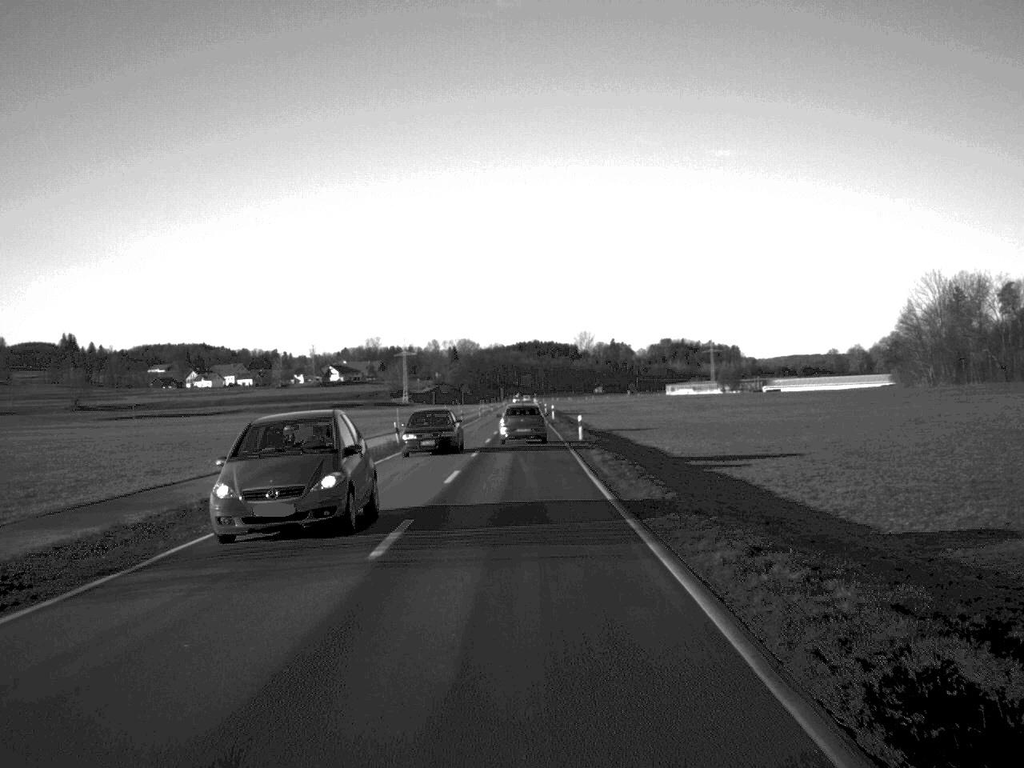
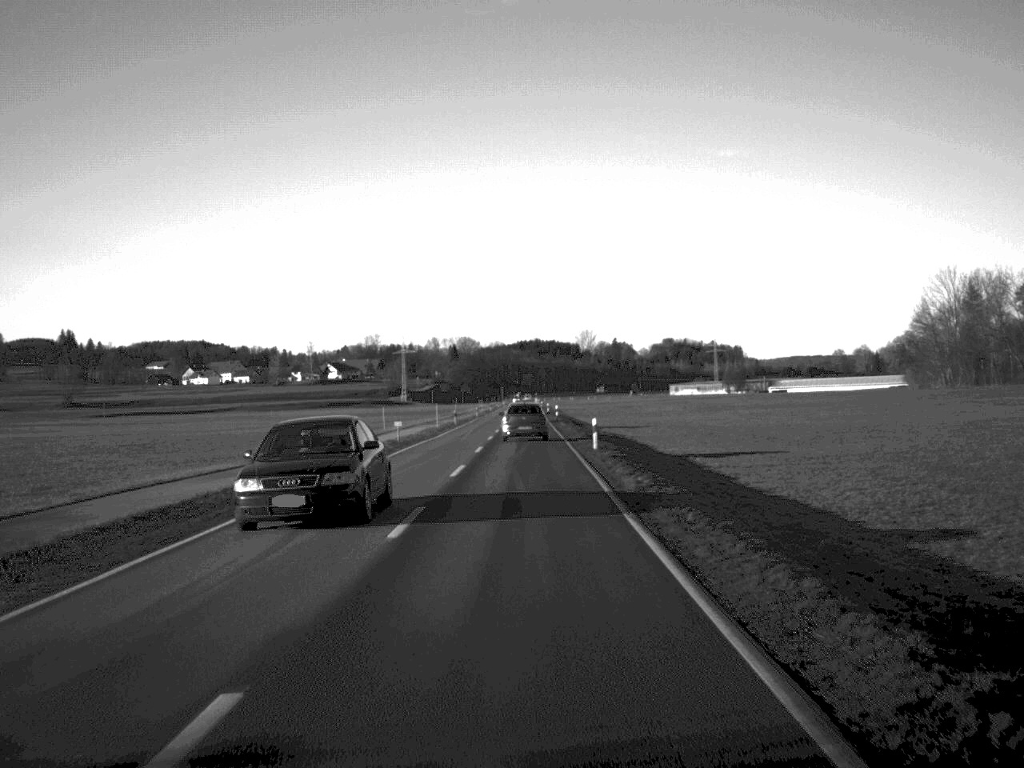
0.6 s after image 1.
(0.0, +10.4) m; 0°
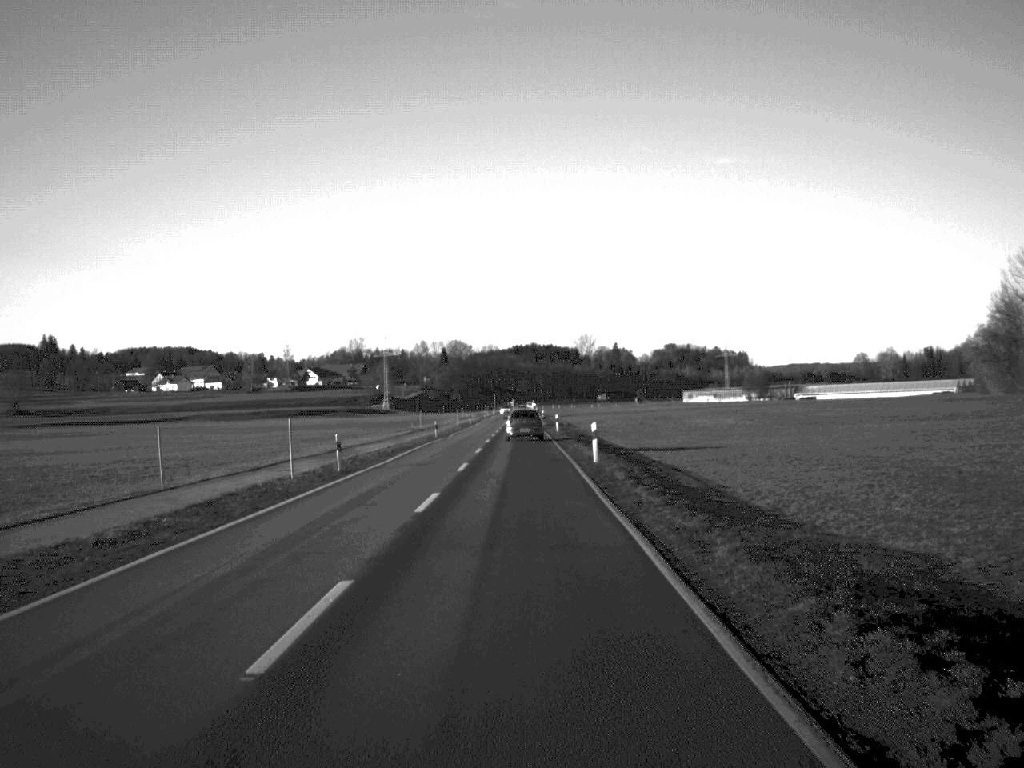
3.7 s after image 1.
(+0.1, +54.6) m; 0°
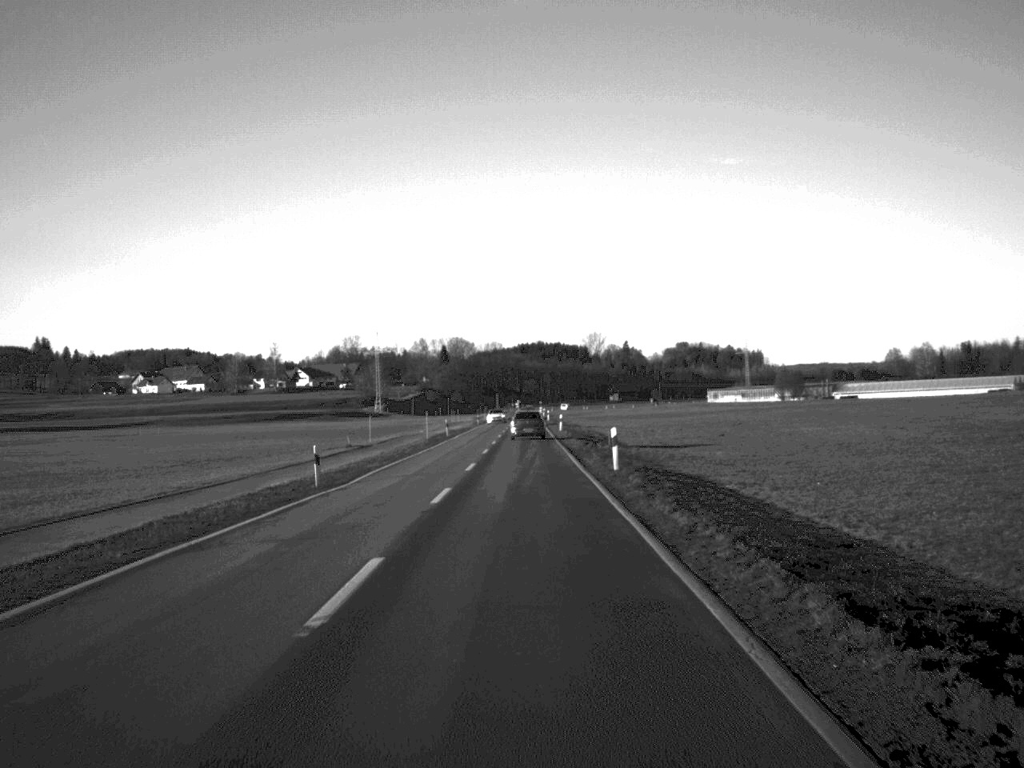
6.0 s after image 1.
(-0.2, +46.3) m; 0°
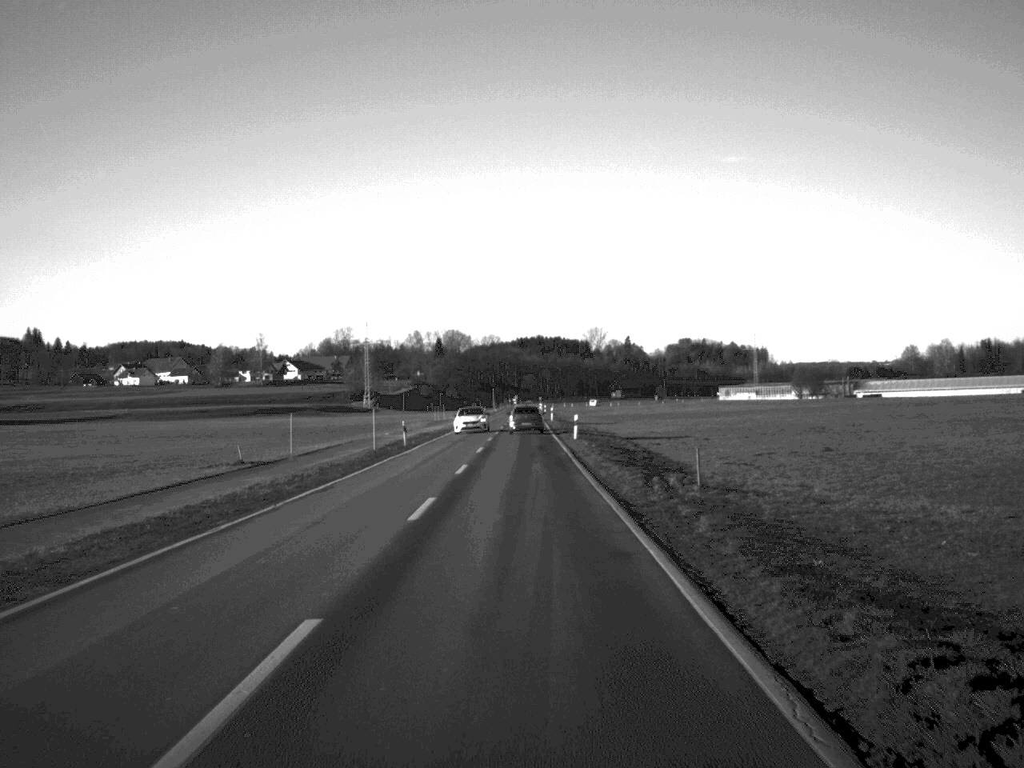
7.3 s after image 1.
(0.0, +27.3) m; 0°
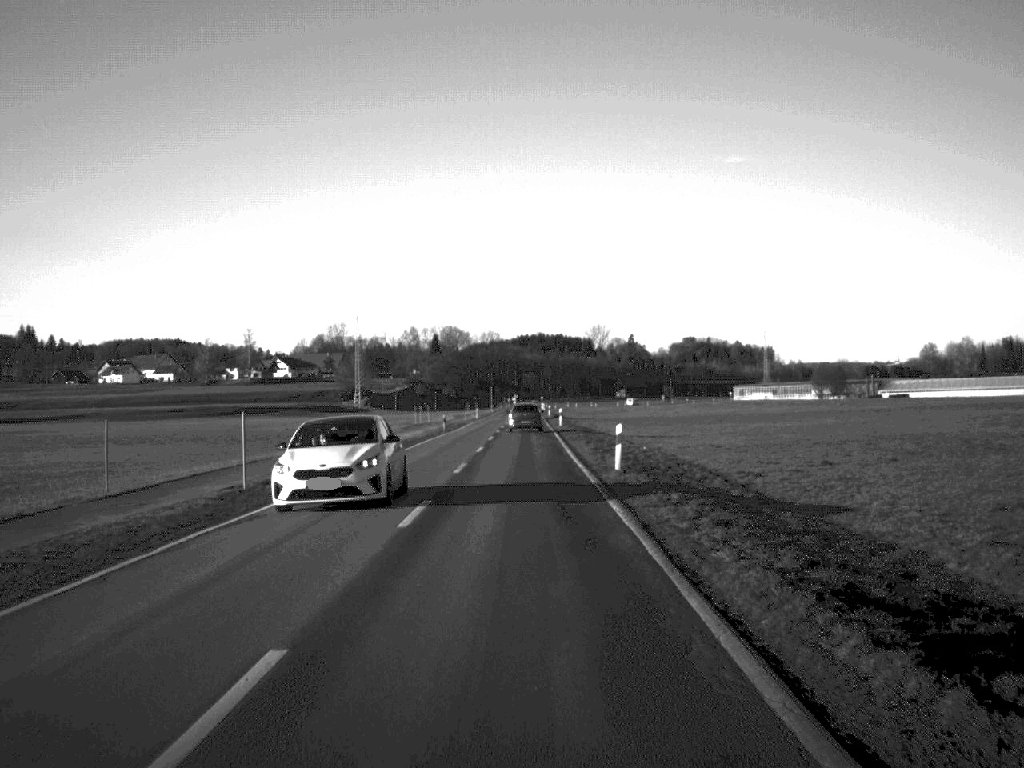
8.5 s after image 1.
(0.0, +25.0) m; 0°
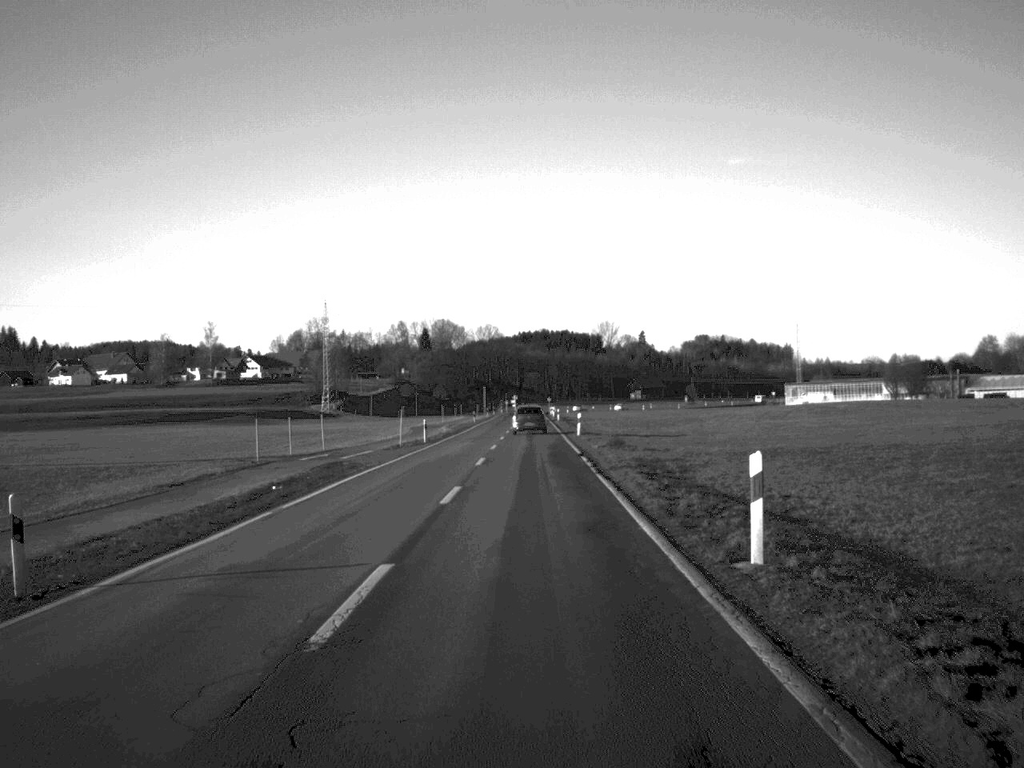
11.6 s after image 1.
(-0.1, +67.3) m; 0°
